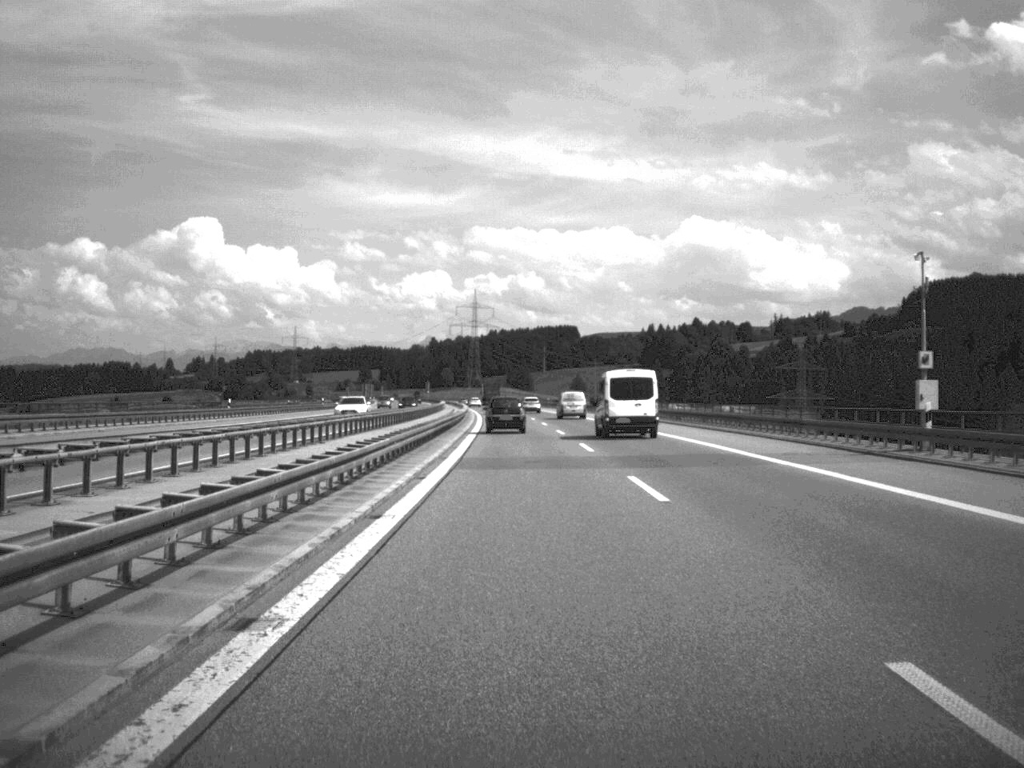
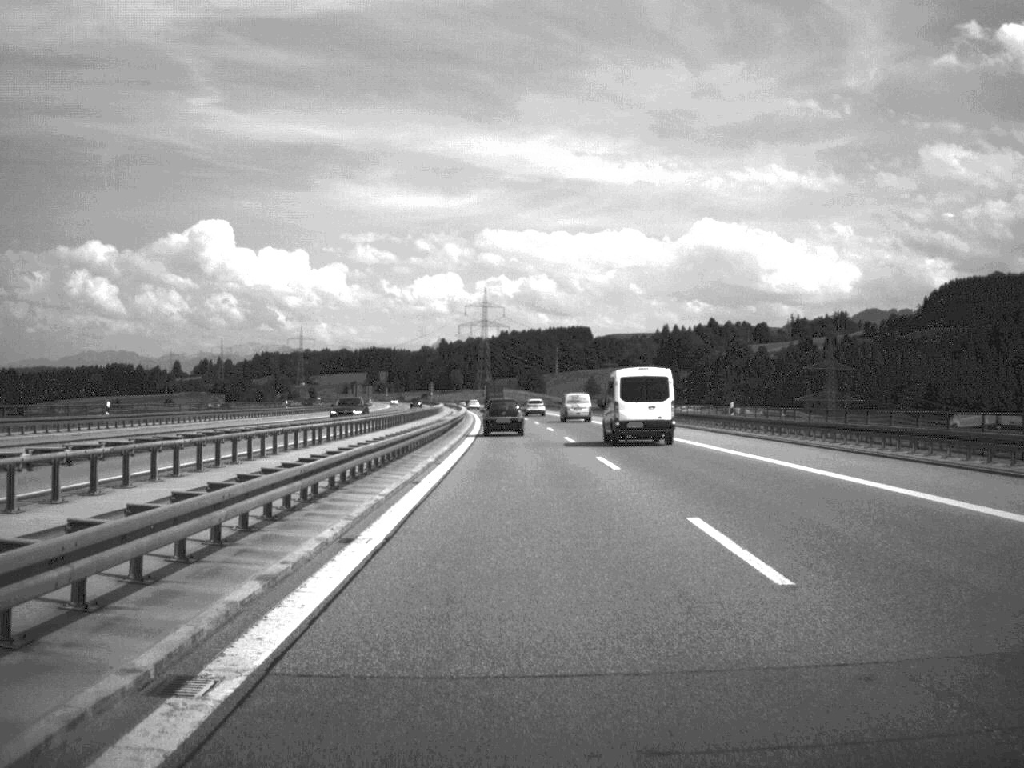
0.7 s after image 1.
(-0.1, +26.0) m; -1°
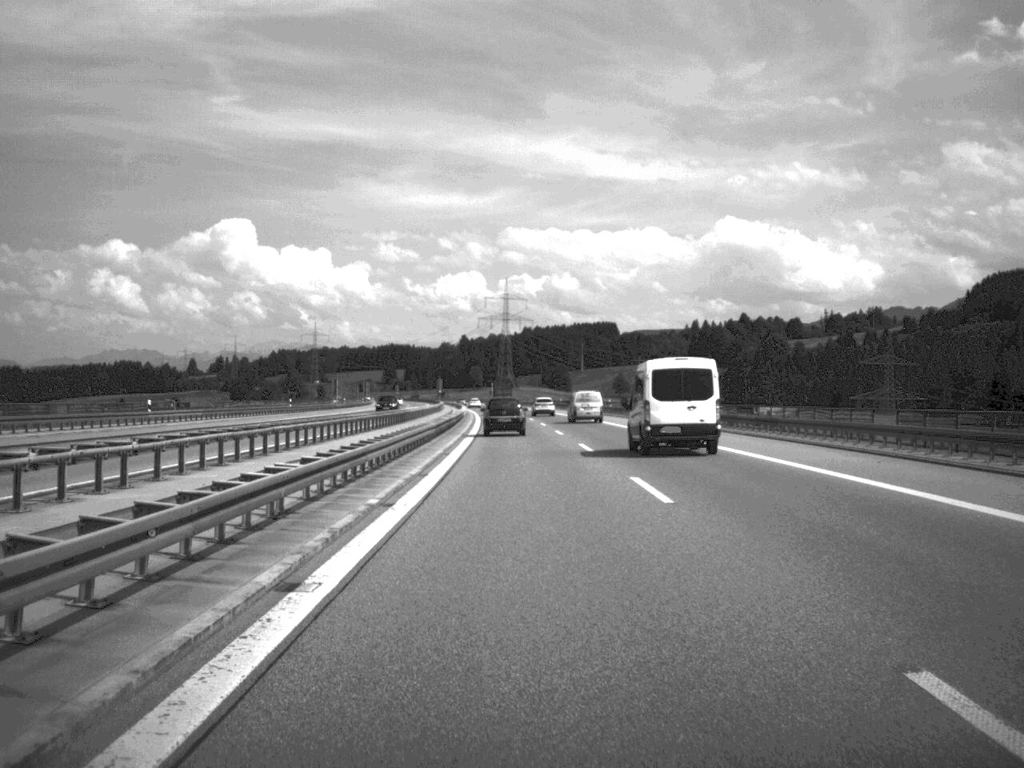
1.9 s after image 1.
(-0.4, +44.5) m; -1°
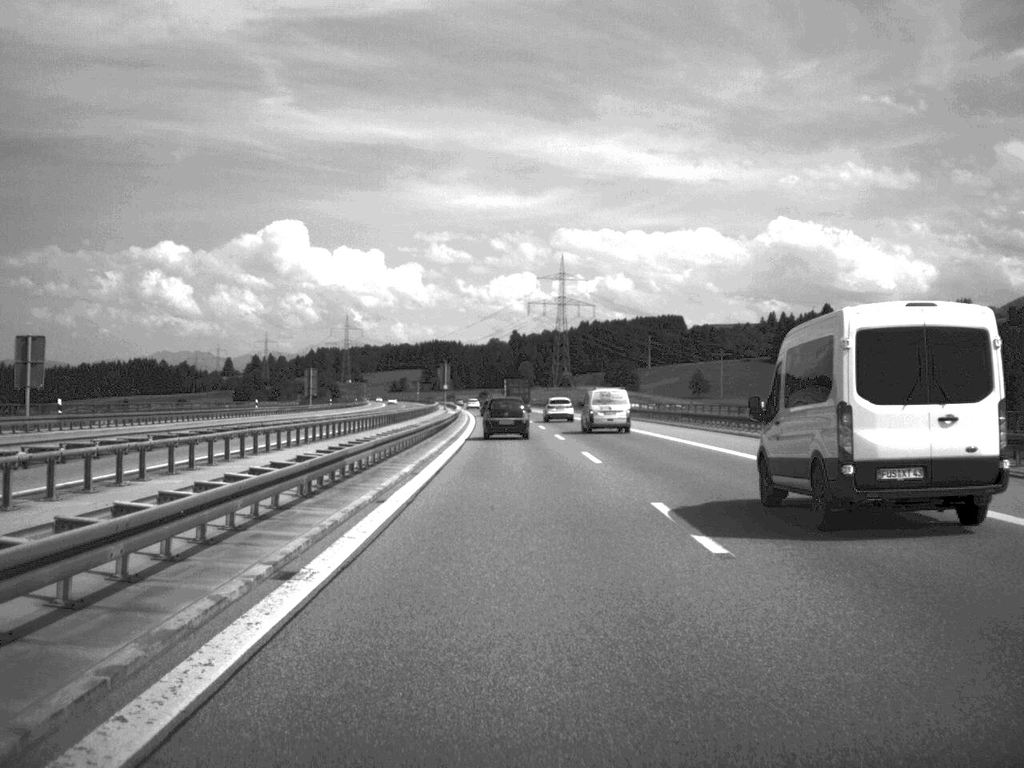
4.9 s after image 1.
(-2.4, +111.6) m; -2°
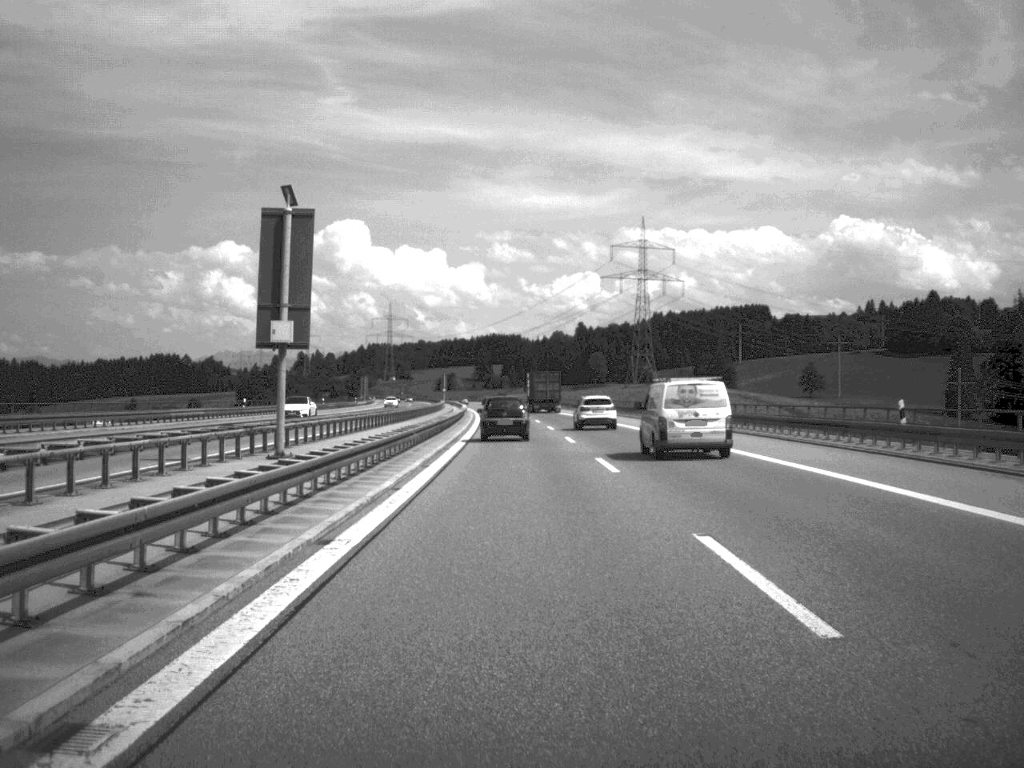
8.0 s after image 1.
(-2.7, +109.8) m; -3°
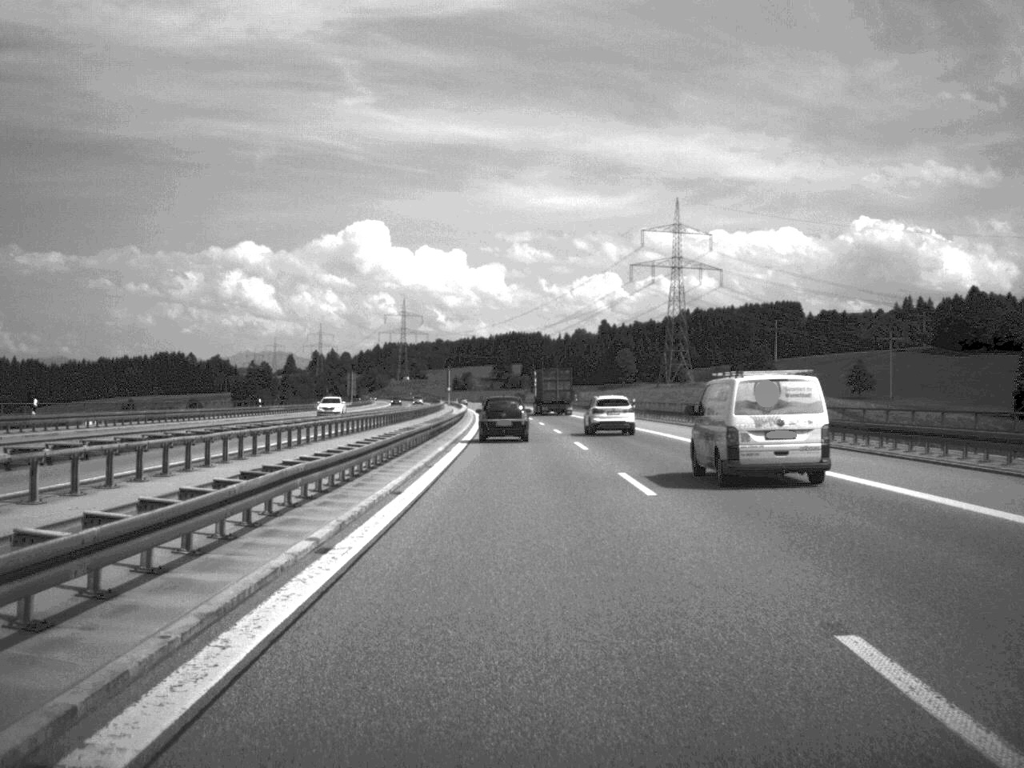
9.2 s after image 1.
(-0.3, +40.9) m; -1°
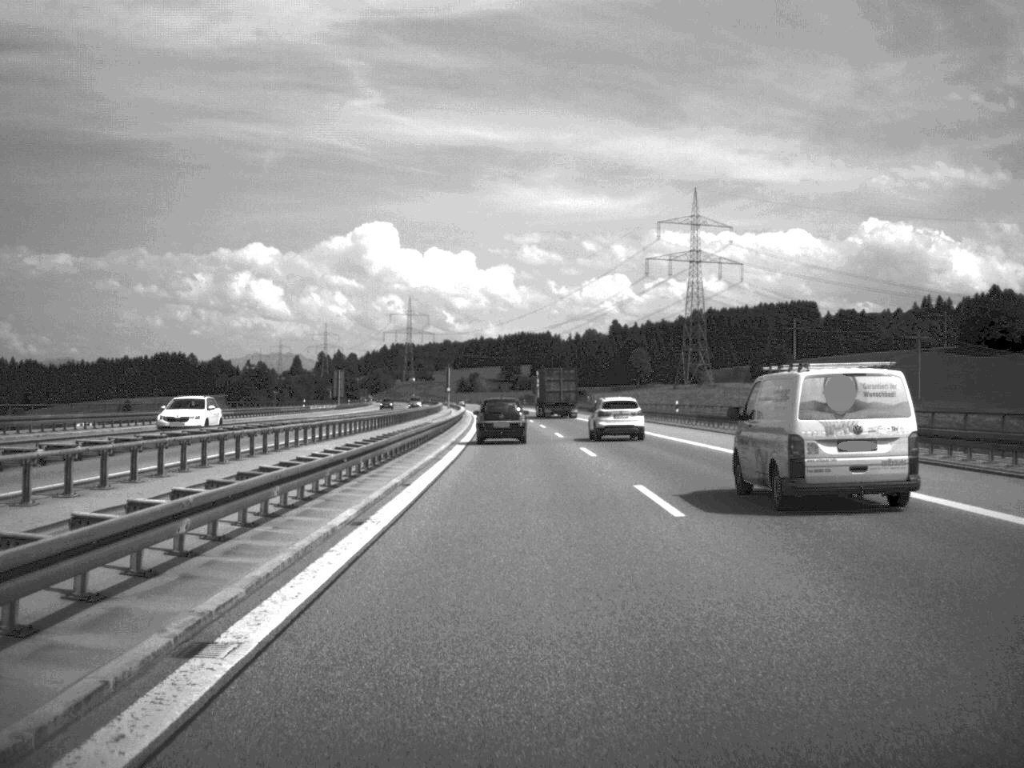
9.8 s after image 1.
(-0.1, +21.3) m; 0°
